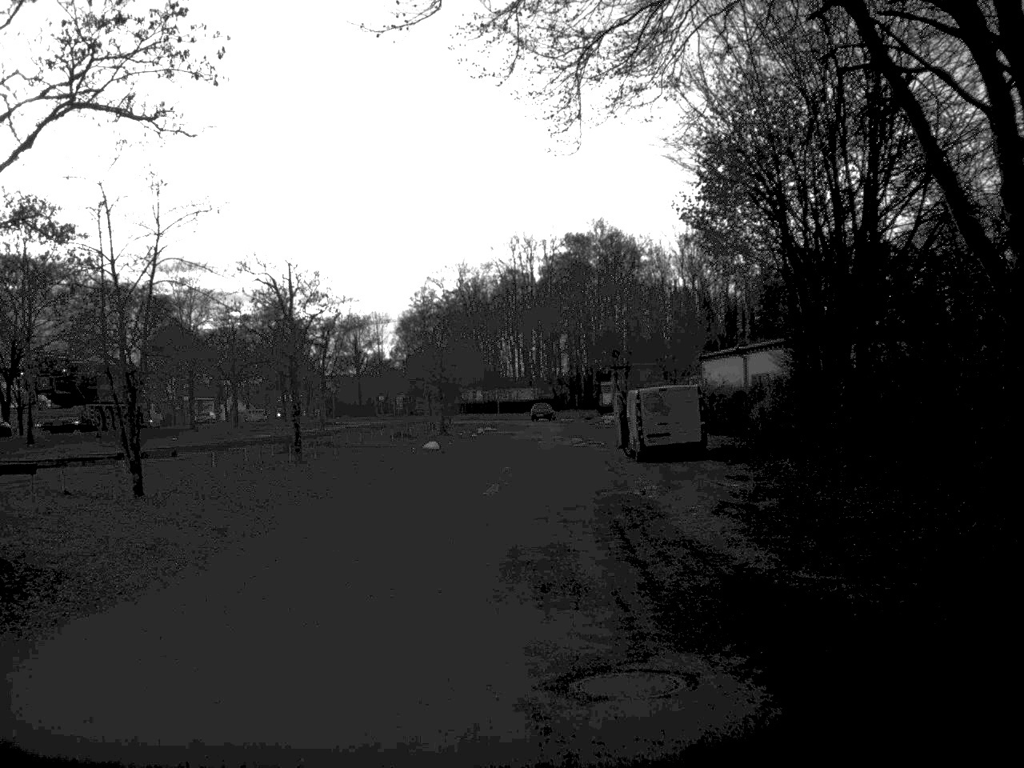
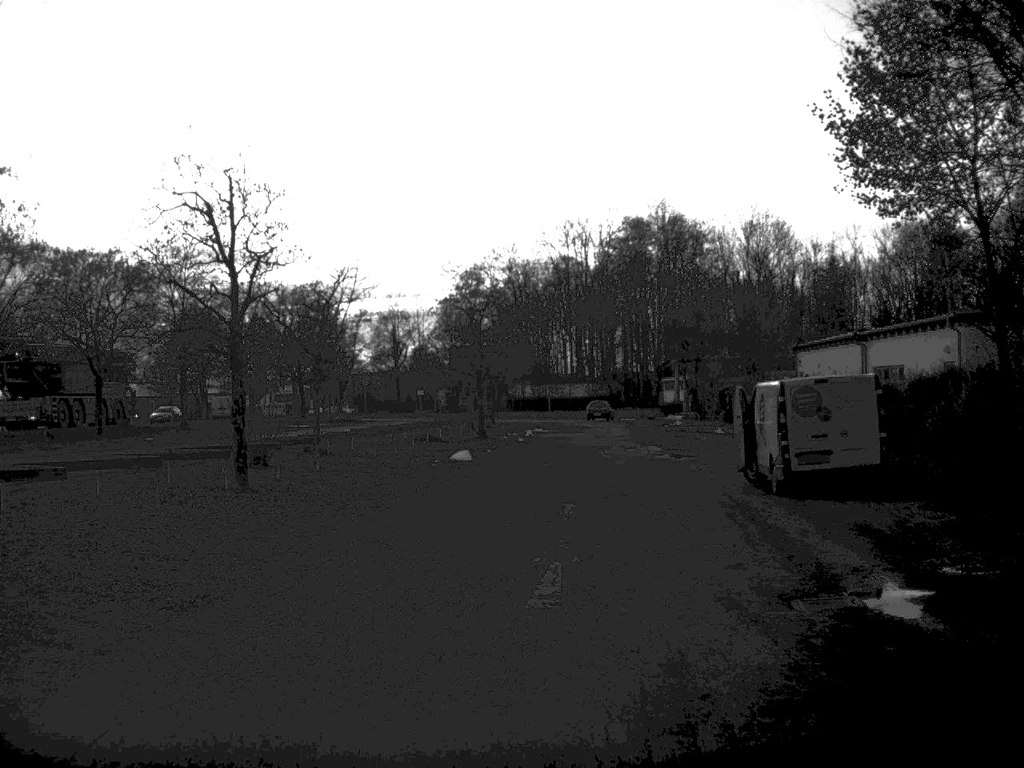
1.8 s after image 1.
(-0.3, +12.6) m; -2°
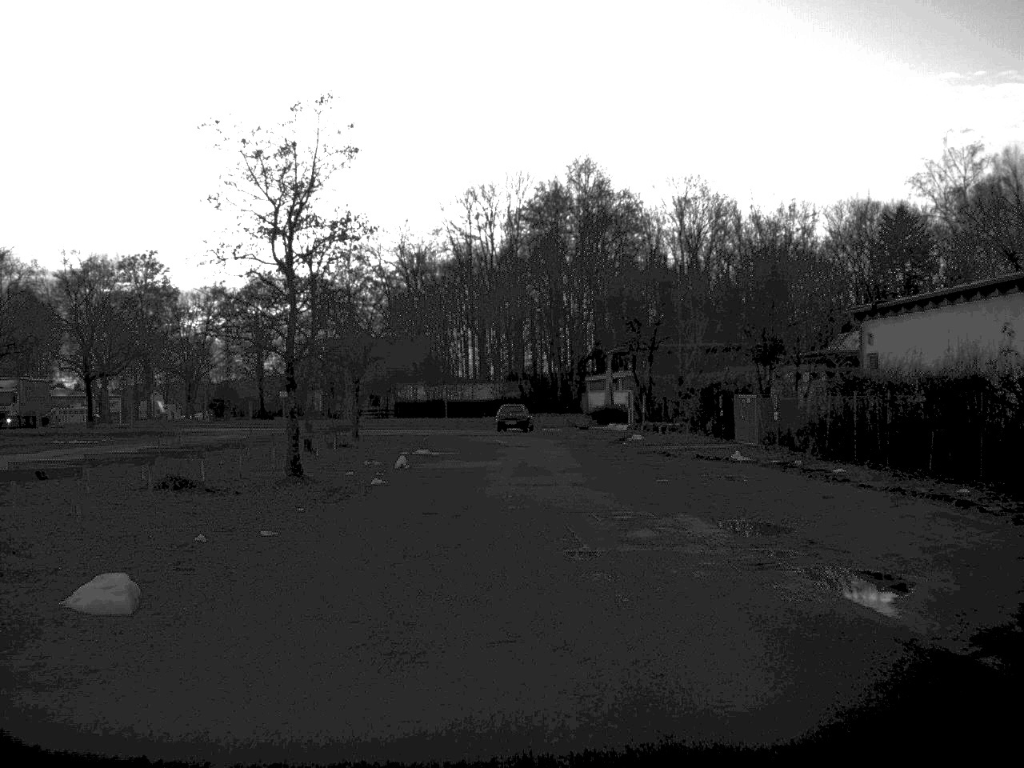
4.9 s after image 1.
(+0.6, +25.6) m; +4°
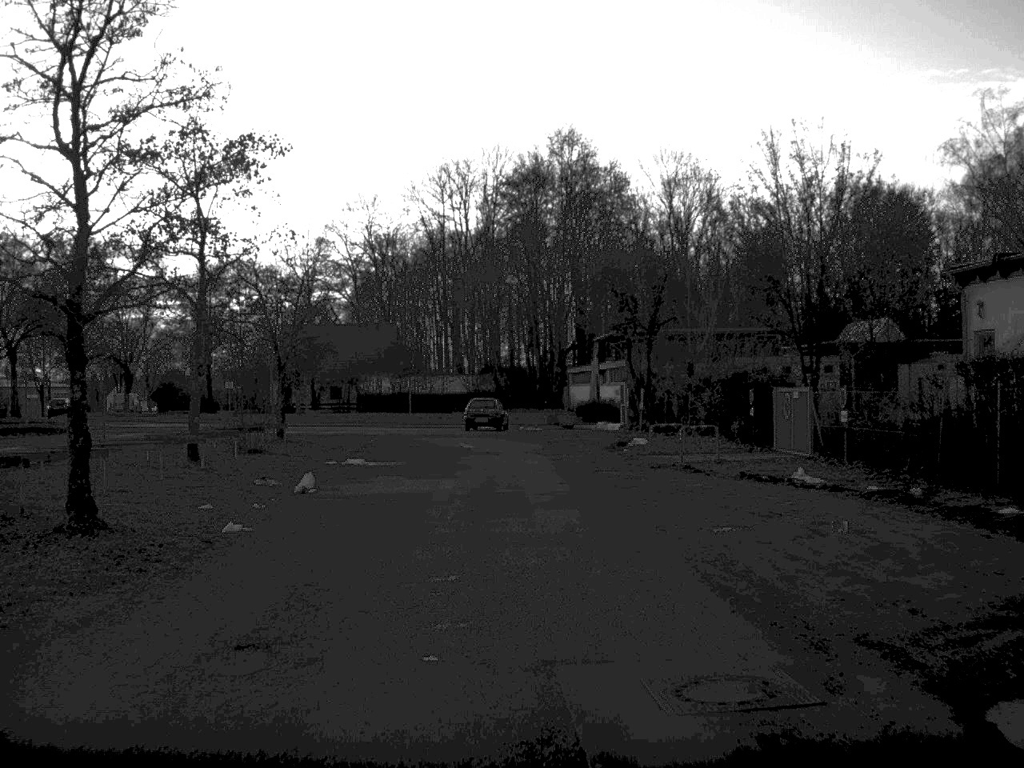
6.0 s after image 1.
(+0.1, +10.5) m; +1°
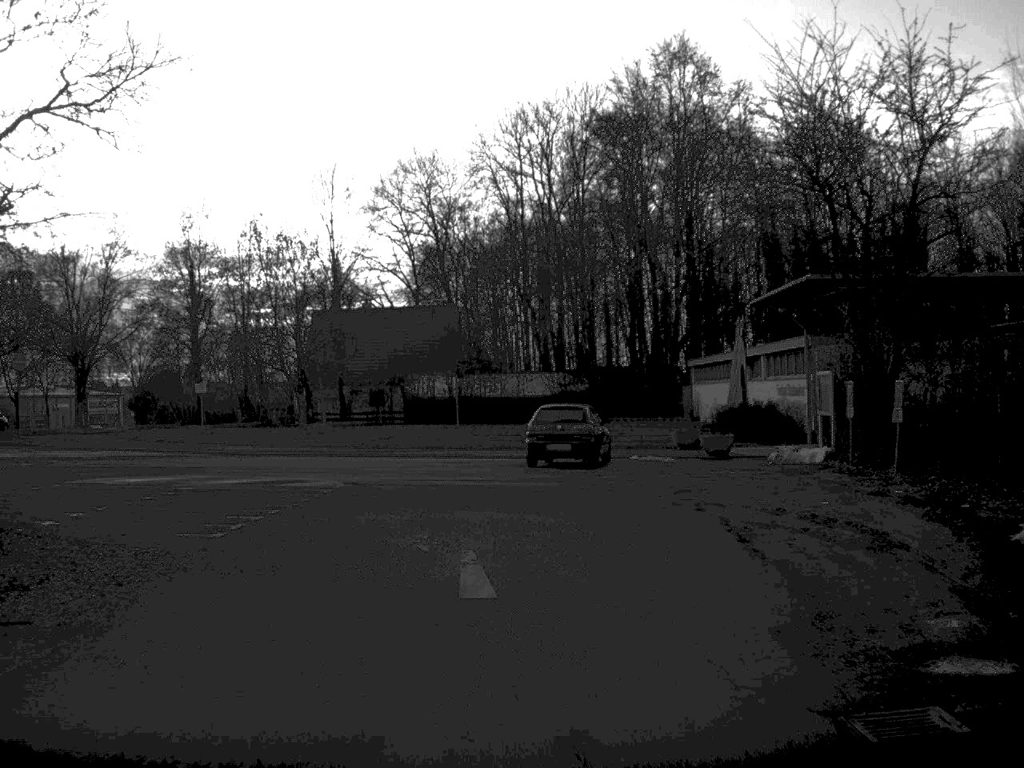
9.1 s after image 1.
(-0.5, +27.1) m; -5°
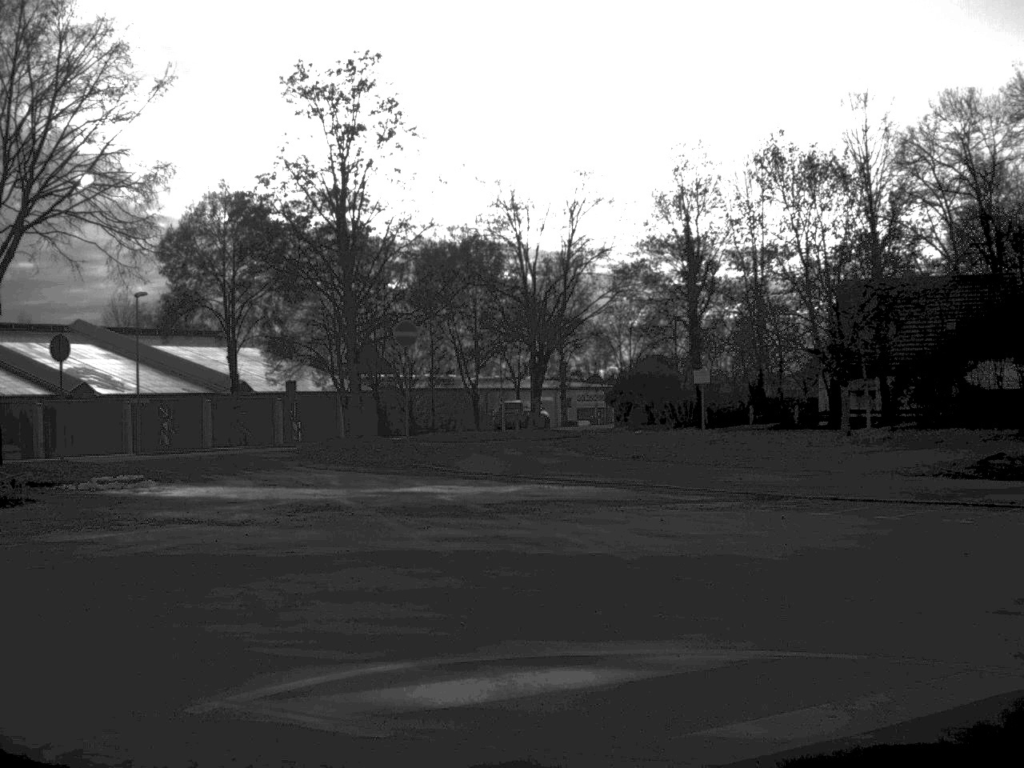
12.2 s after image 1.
(-3.8, +17.0) m; -22°
